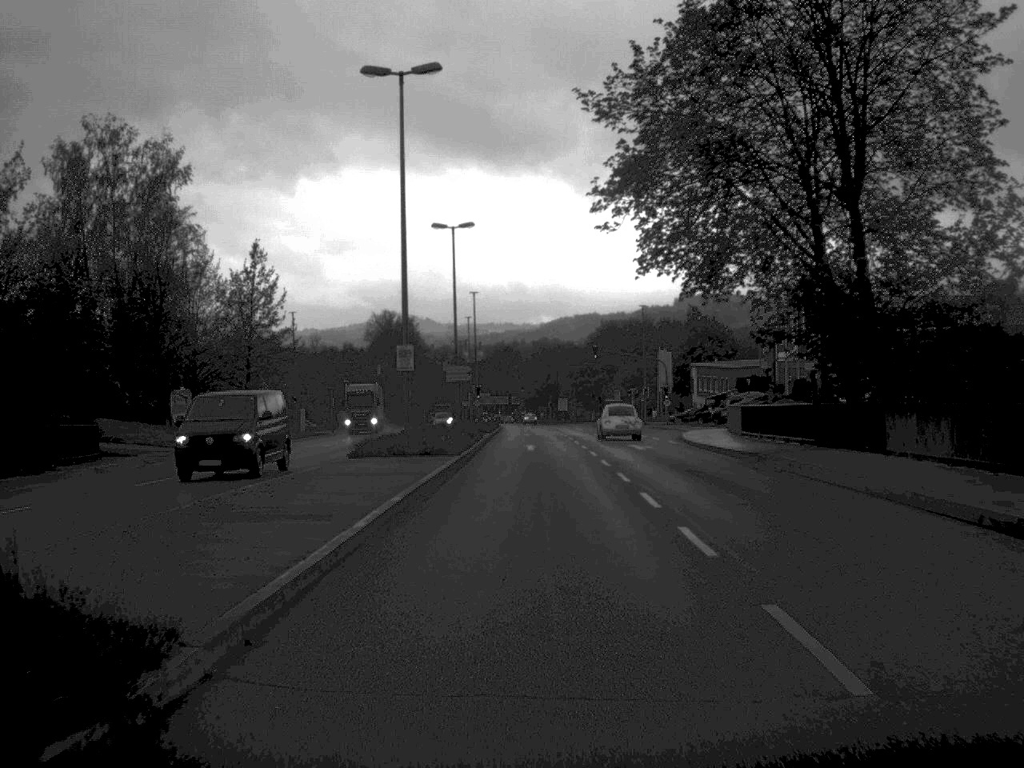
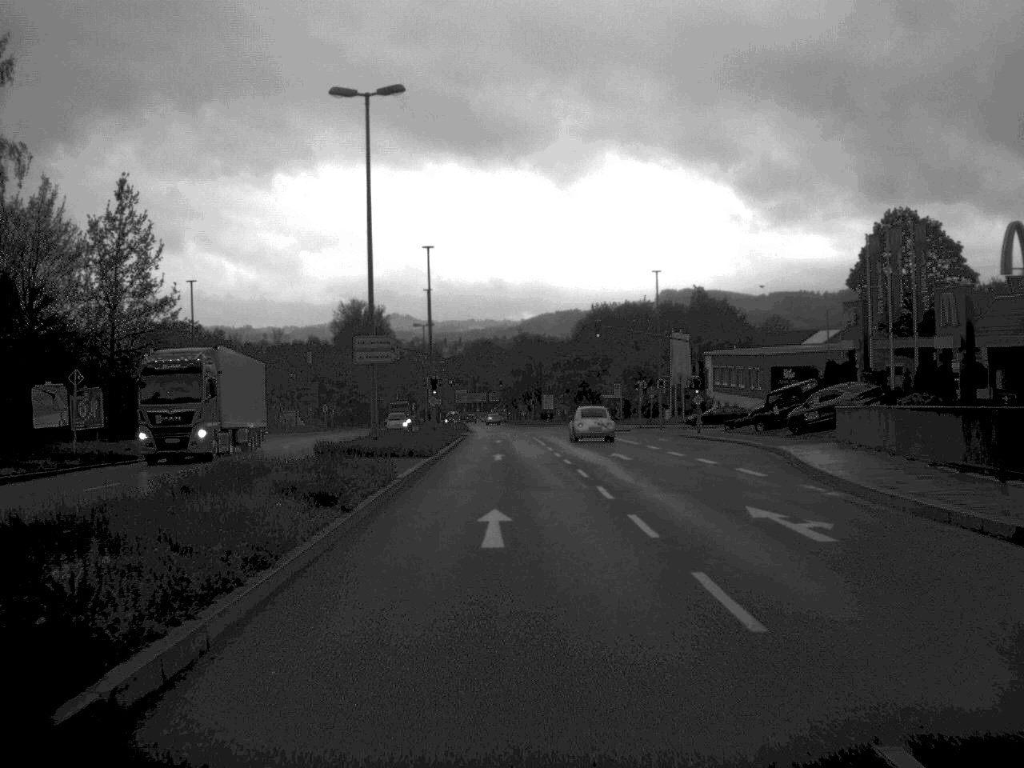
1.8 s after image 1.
(+0.2, +27.3) m; +1°
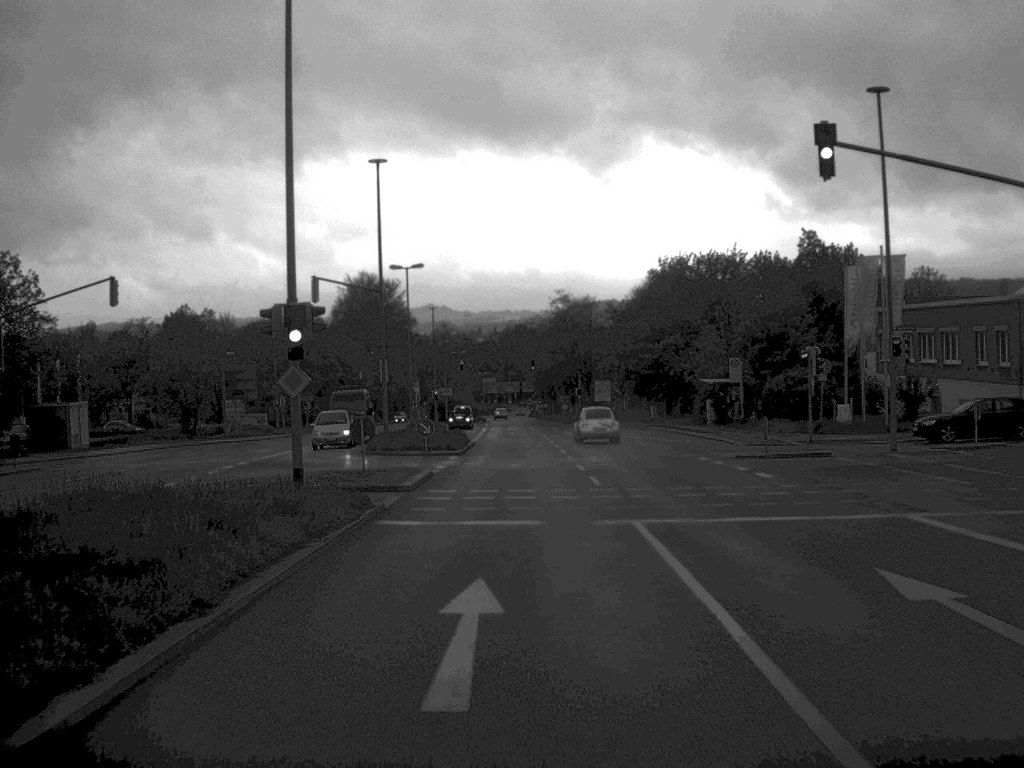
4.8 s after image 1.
(-0.7, +47.7) m; -2°
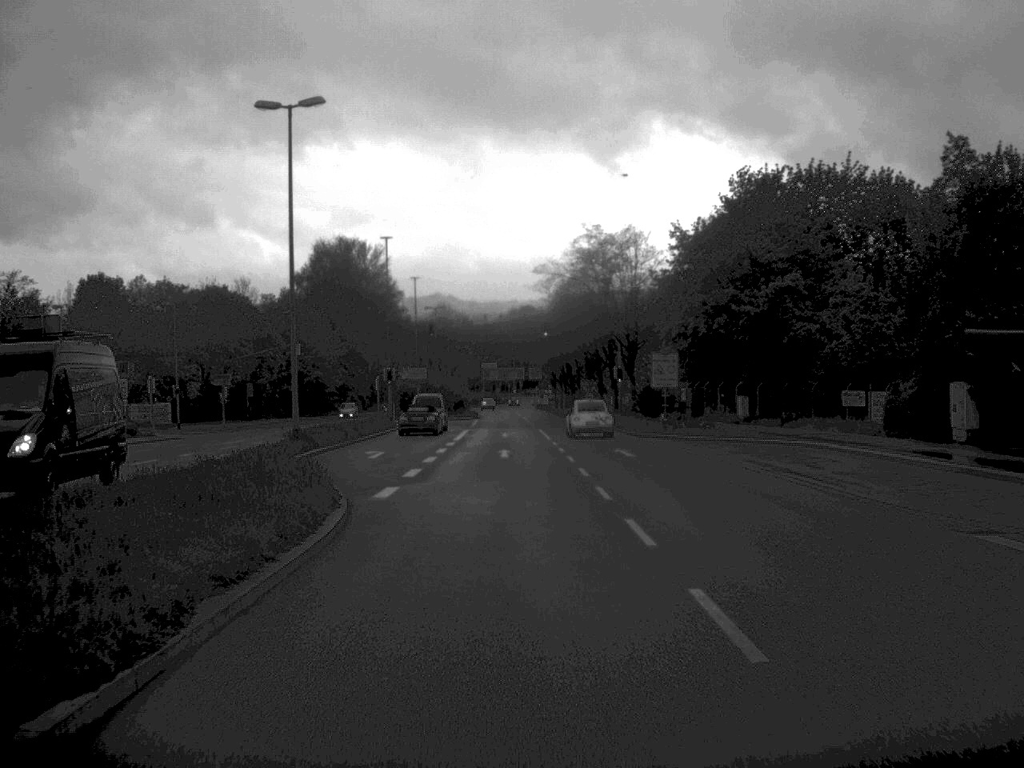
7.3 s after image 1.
(-0.2, +41.0) m; 0°
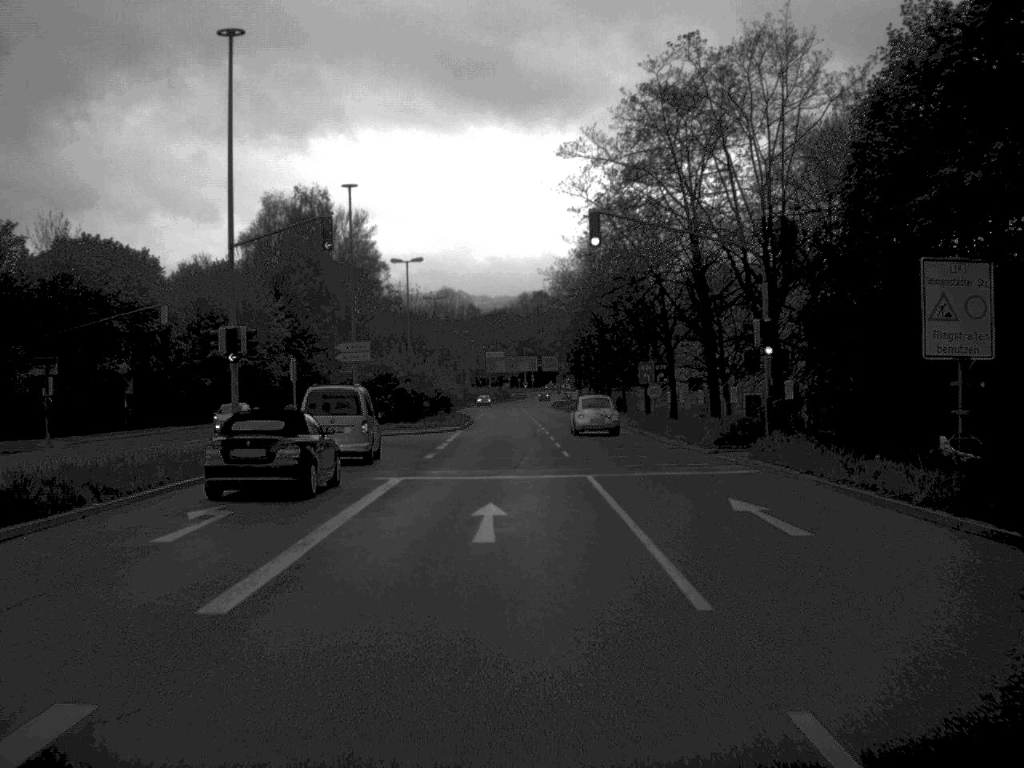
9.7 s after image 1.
(-0.4, +39.2) m; -1°
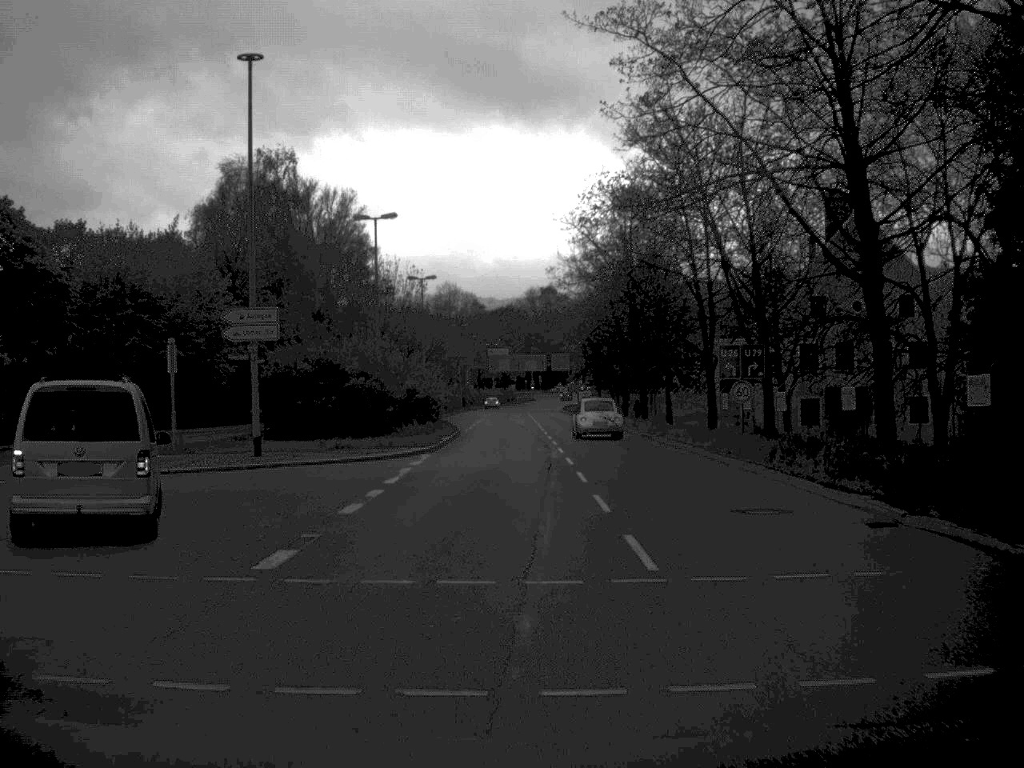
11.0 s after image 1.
(0.0, +20.7) m; 0°
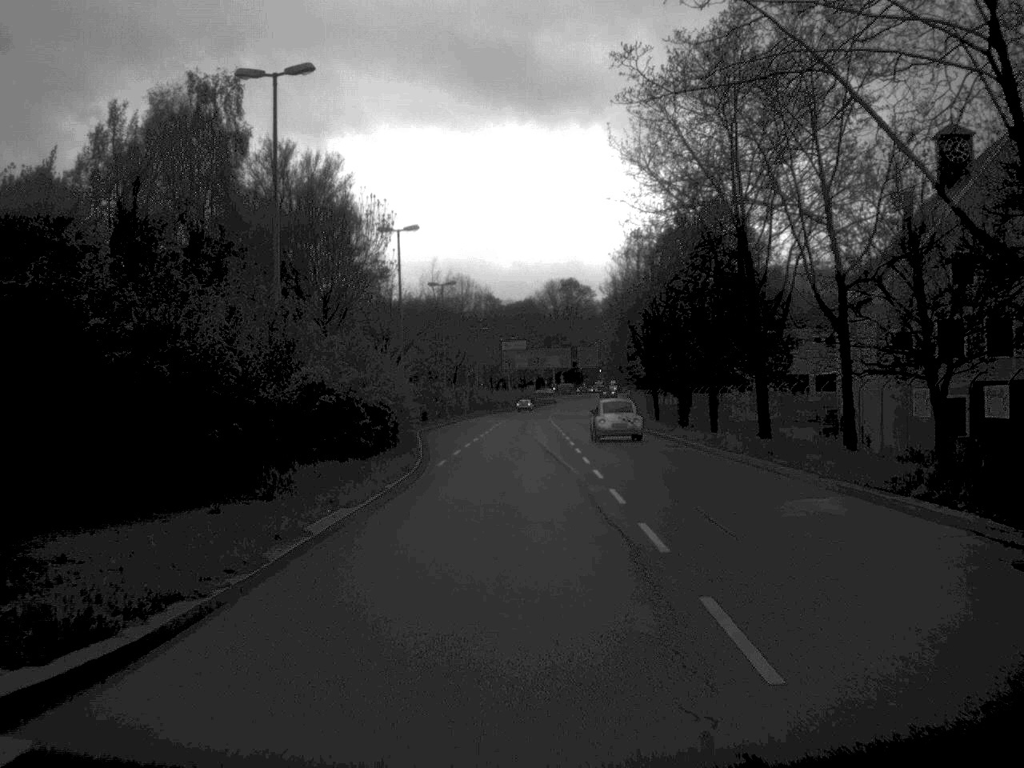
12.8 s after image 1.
(-0.2, +28.3) m; -1°
